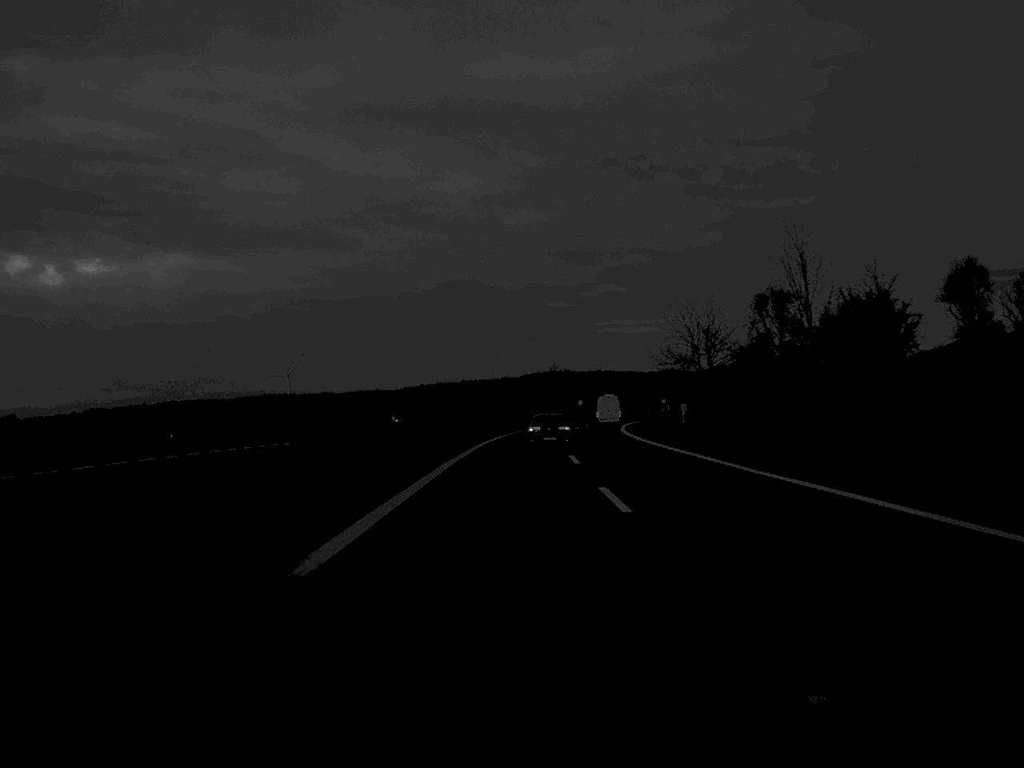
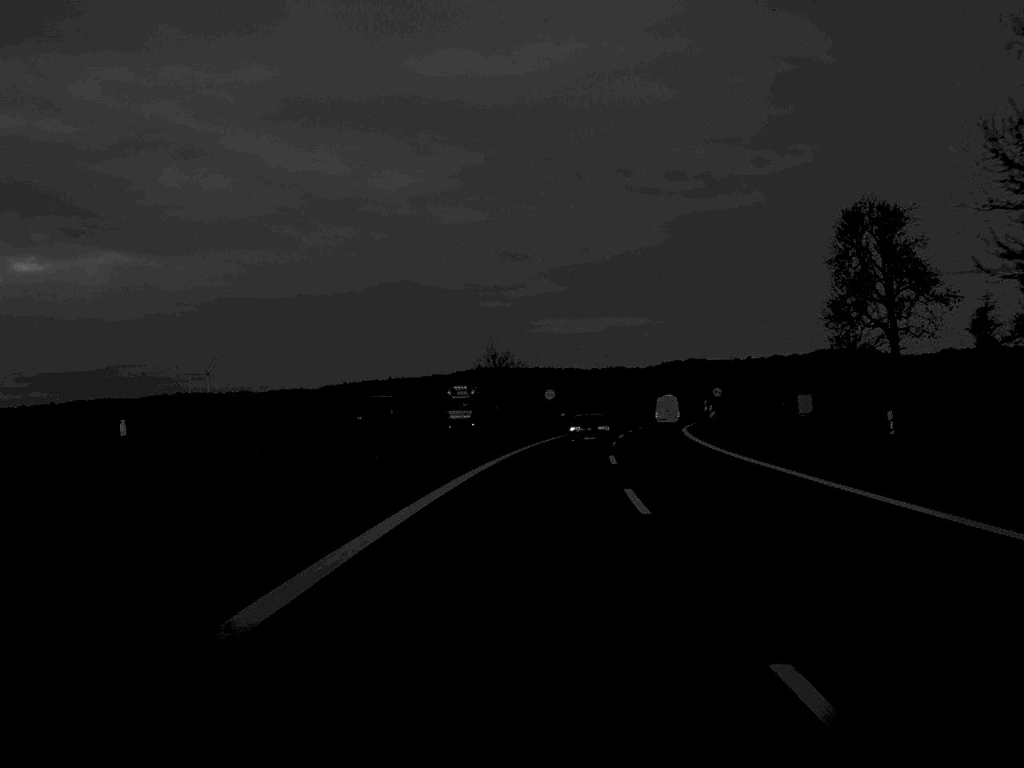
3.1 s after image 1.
(+1.4, +88.4) m; +3°
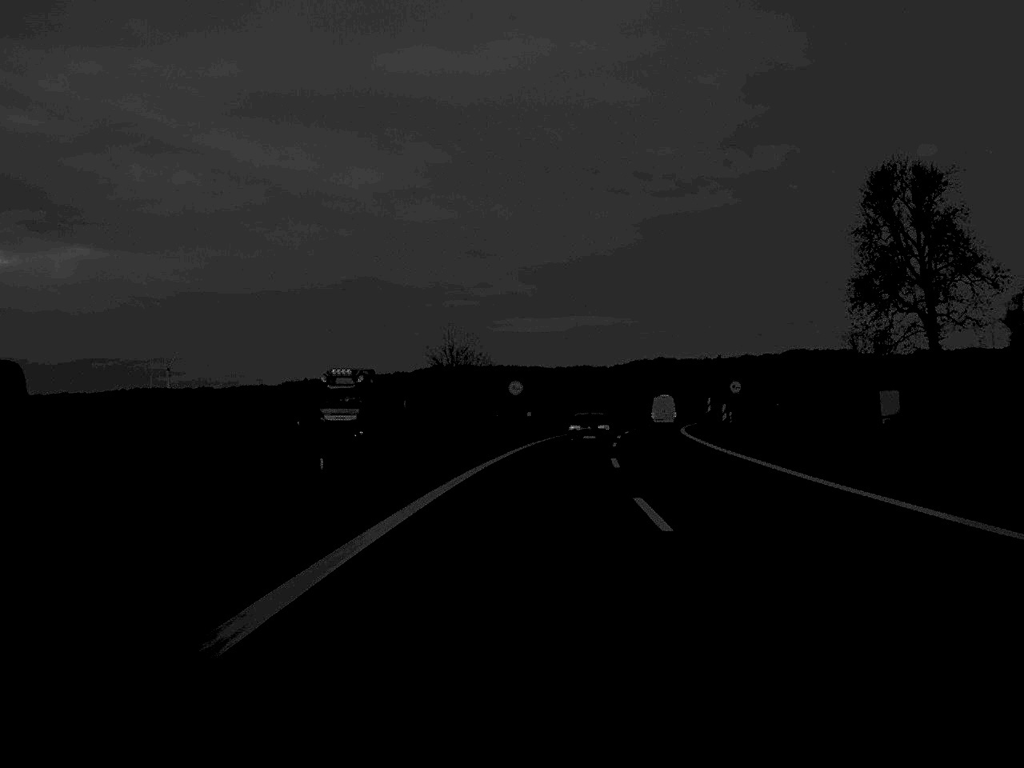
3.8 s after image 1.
(+0.3, +20.9) m; +2°
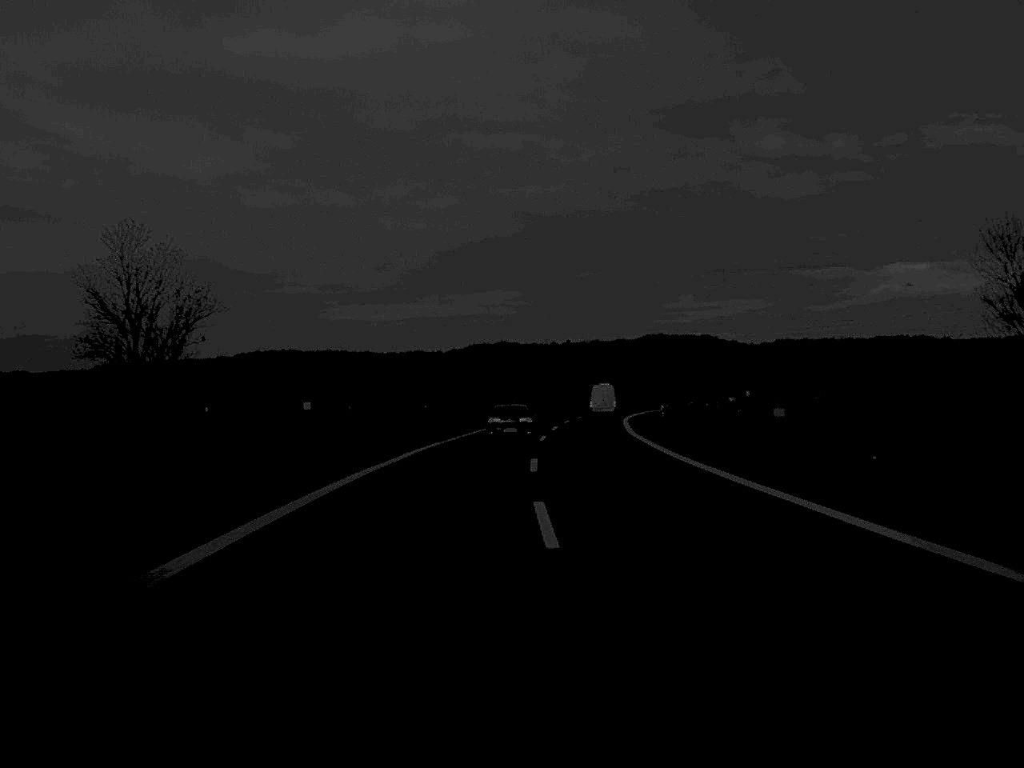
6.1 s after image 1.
(+4.7, +72.9) m; +7°
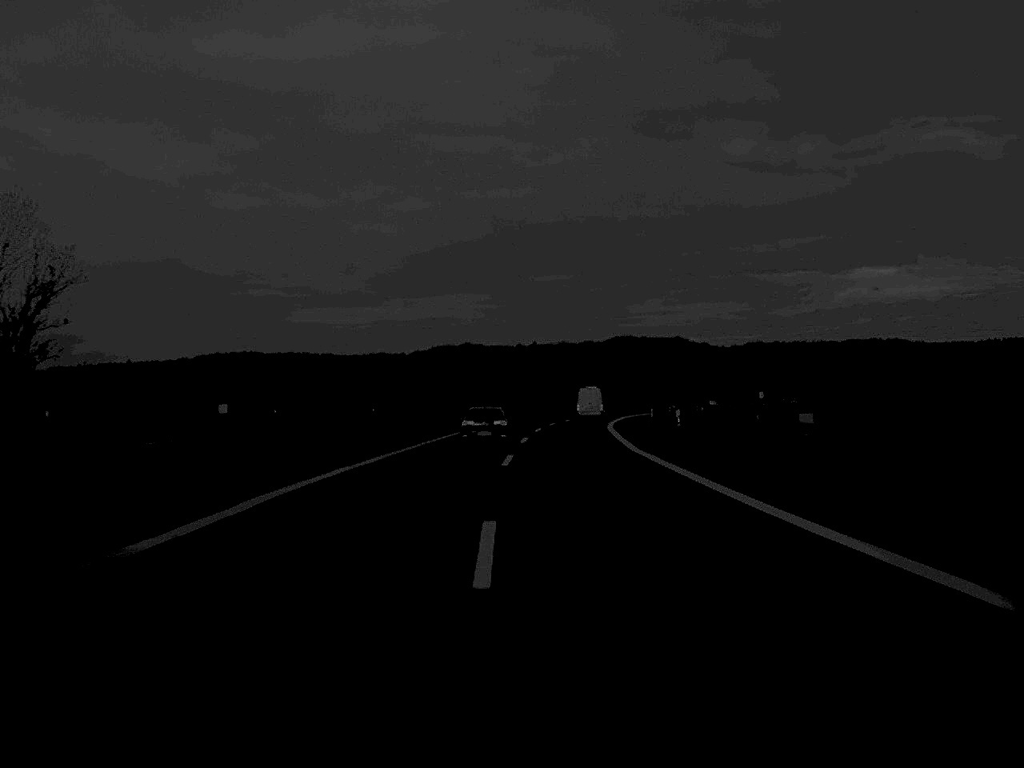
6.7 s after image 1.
(+0.2, +17.7) m; +2°
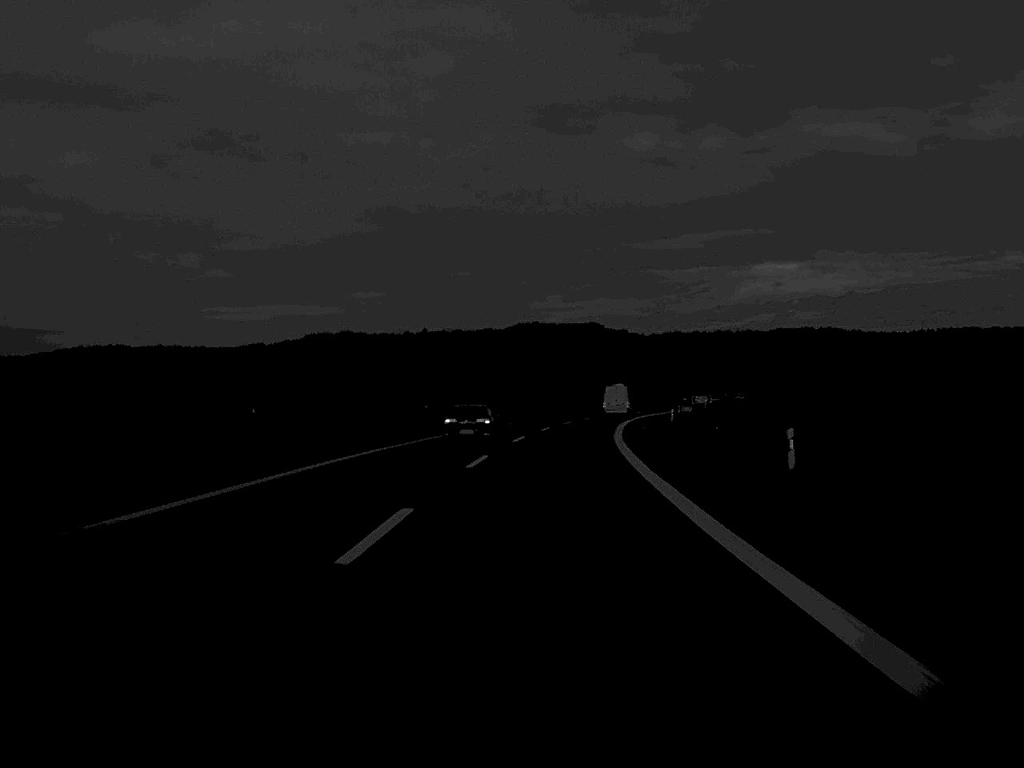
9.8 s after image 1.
(+3.8, +89.9) m; +5°
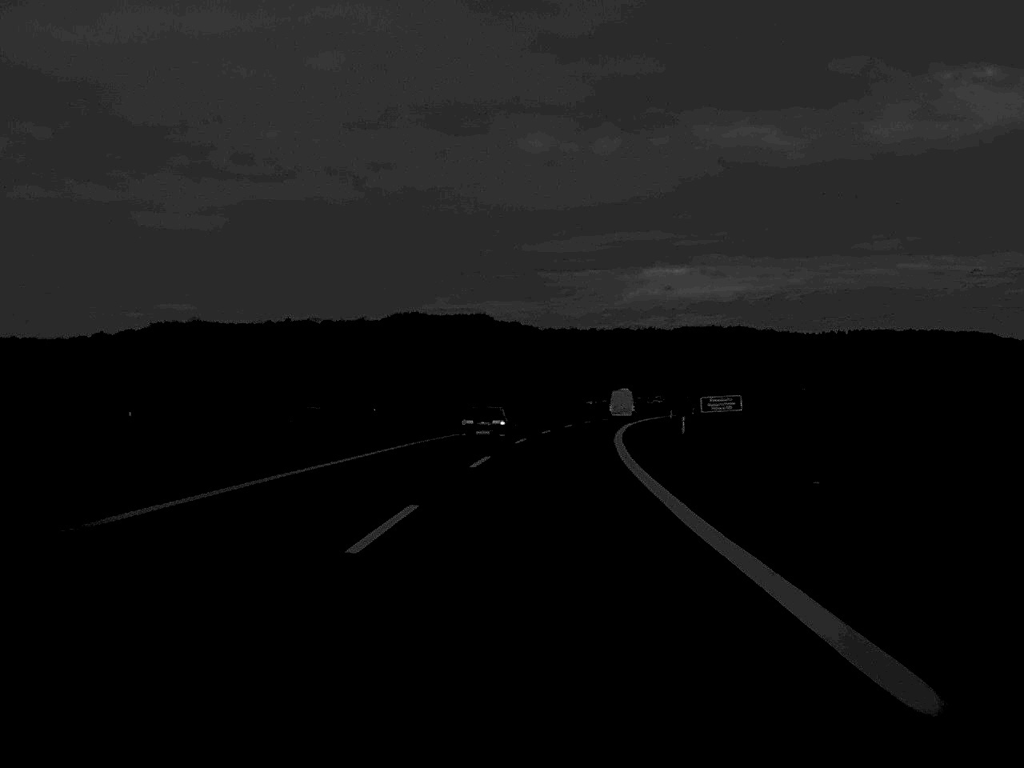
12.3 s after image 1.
(+3.1, +69.2) m; +5°
